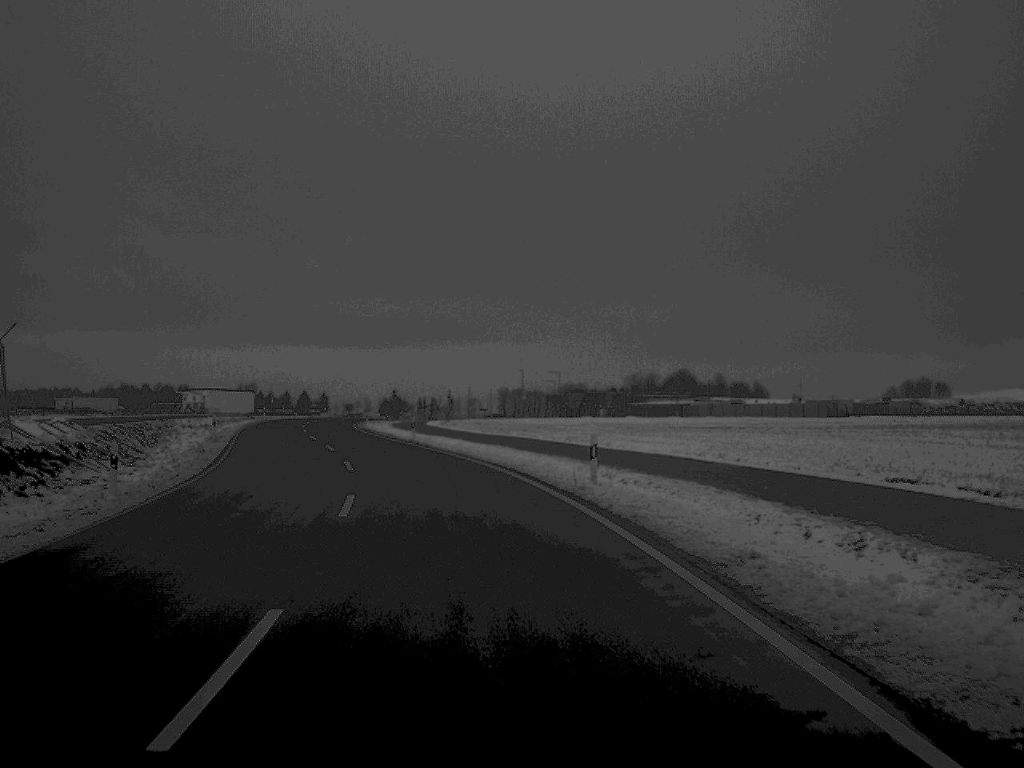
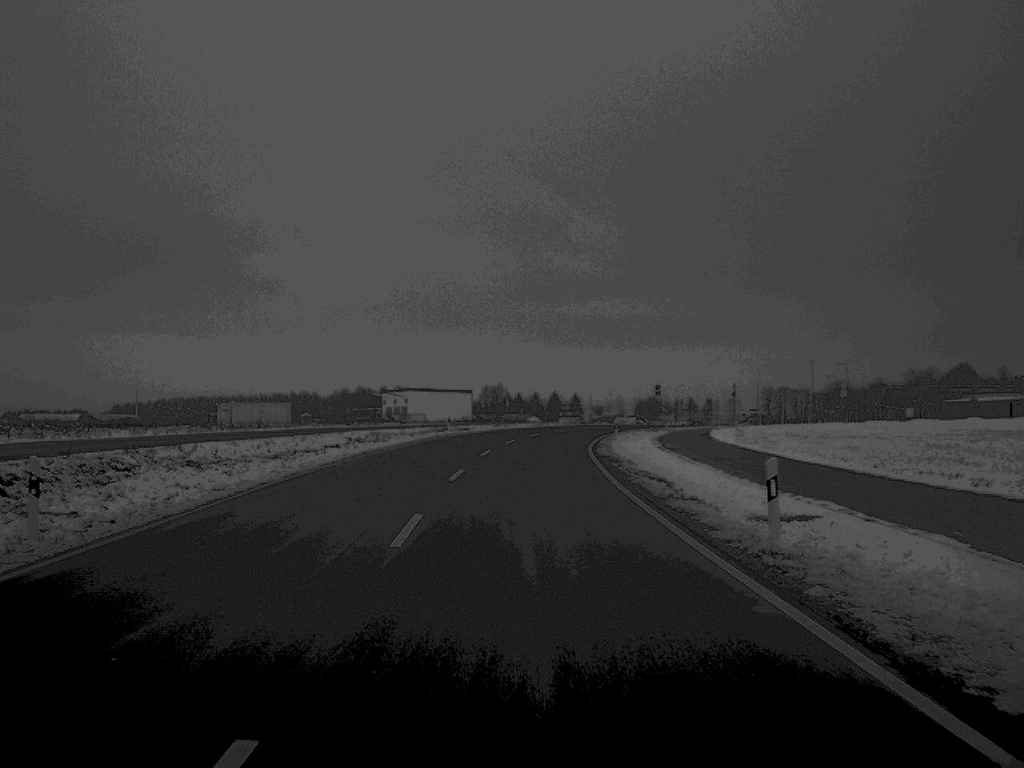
(-4.5, +39.7) m; -11°
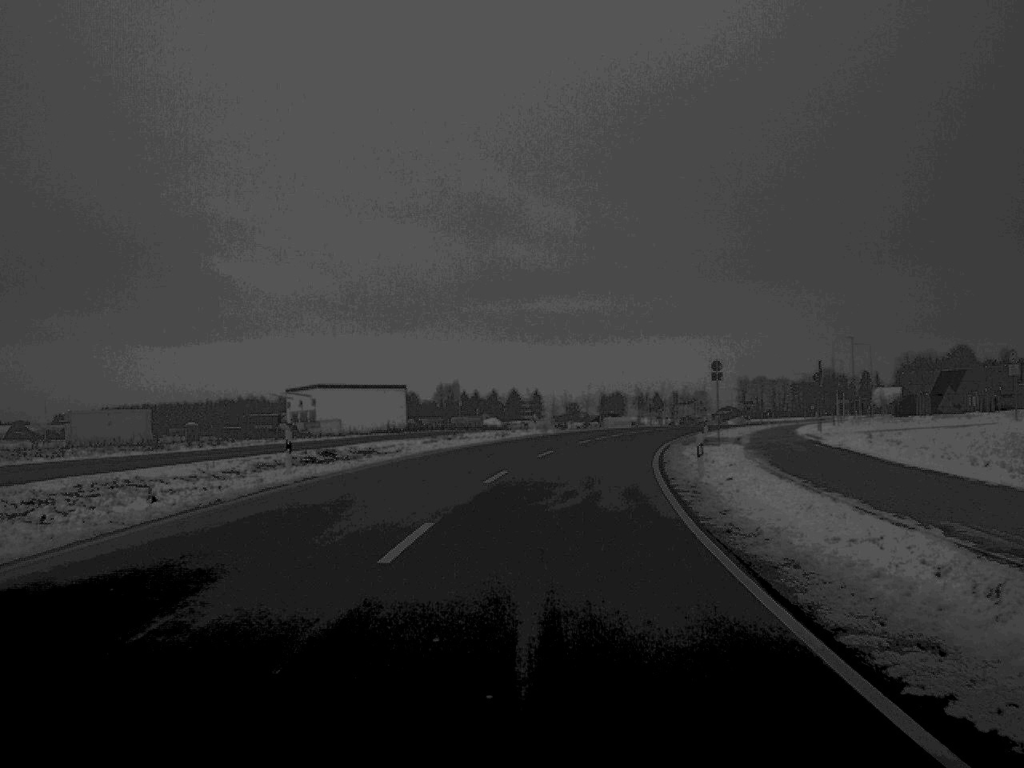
(+0.2, +37.7) m; +2°
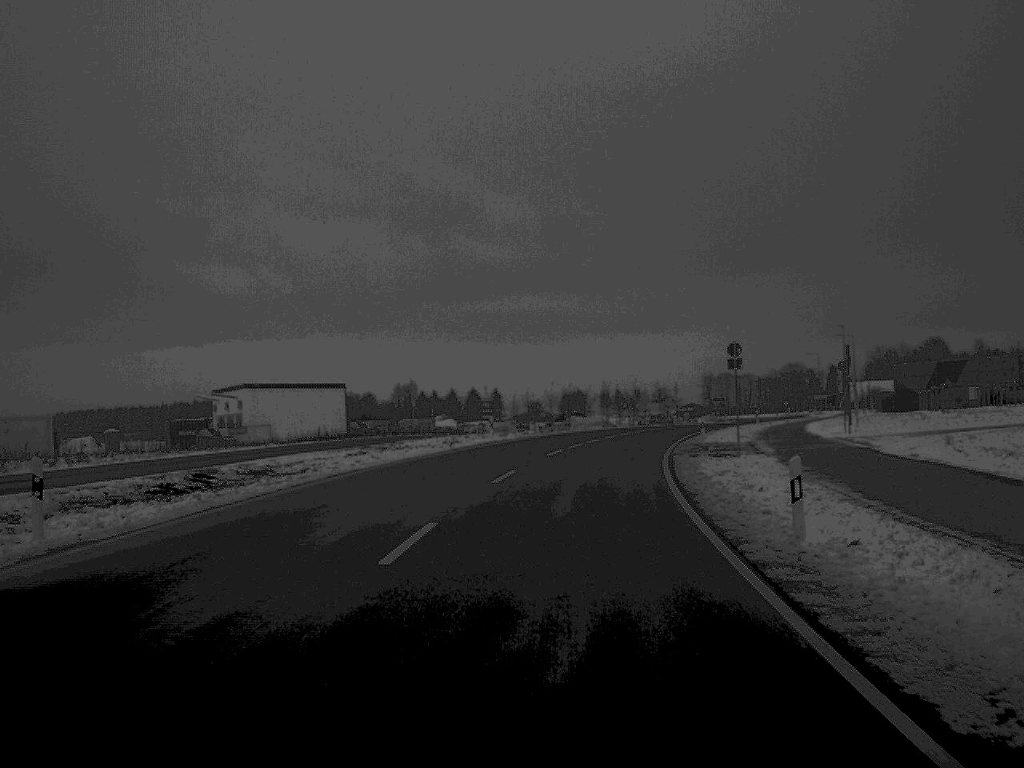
(+0.2, +12.1) m; +2°
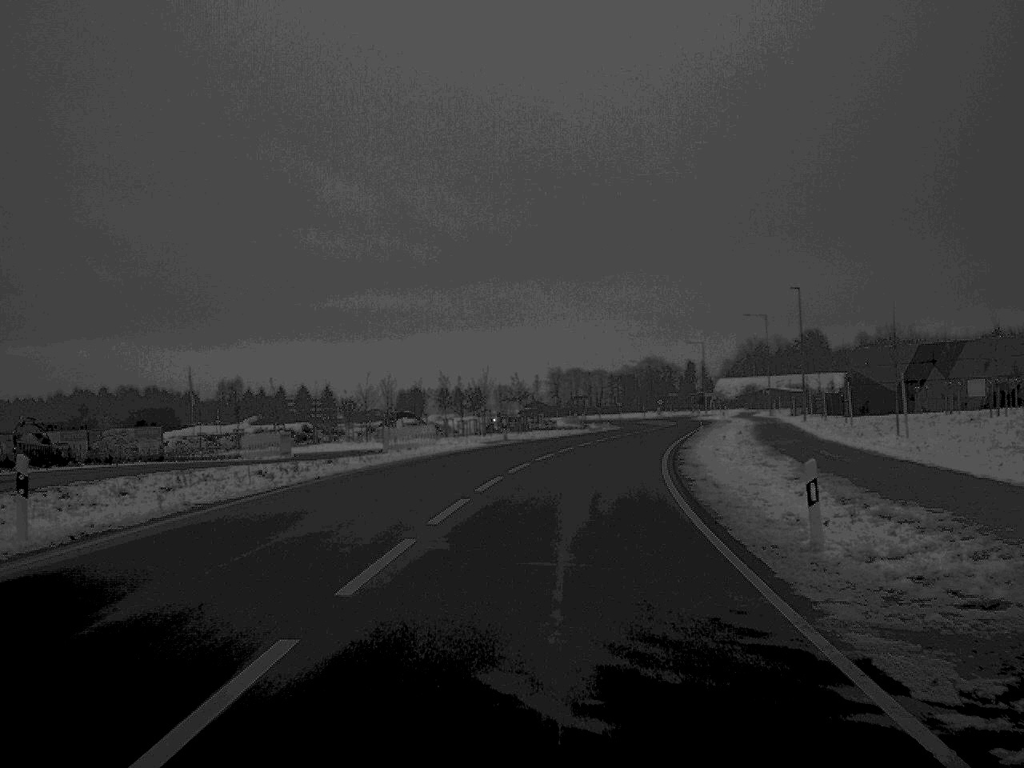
(+2.4, +38.3) m; +7°
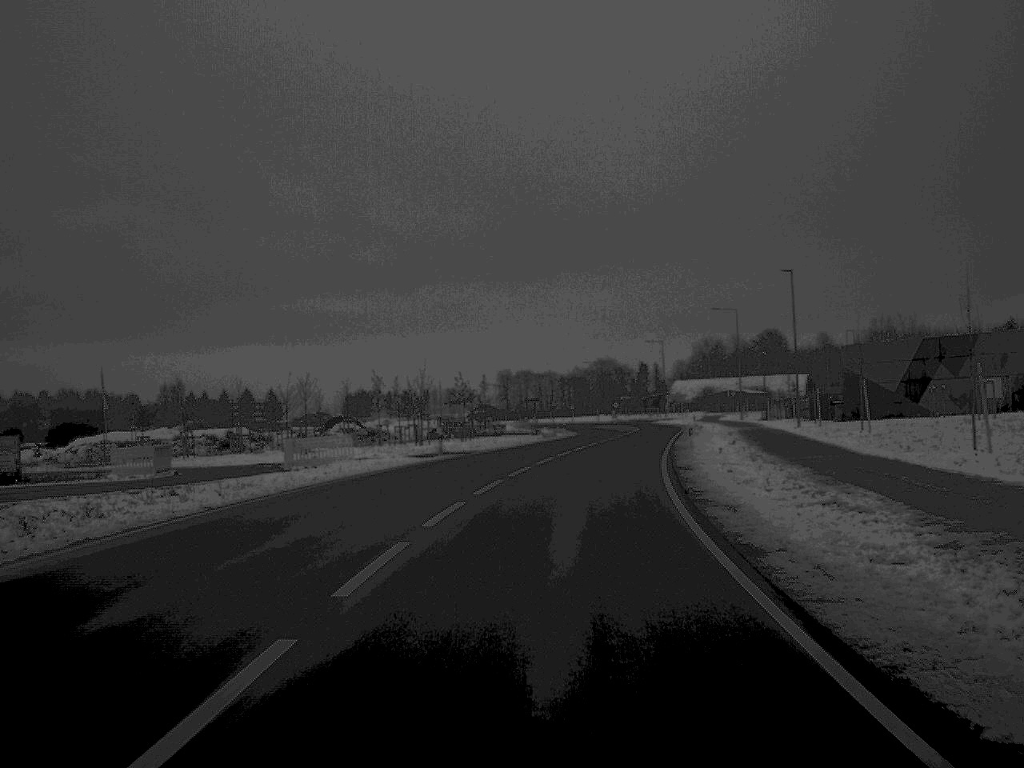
(+0.2, +11.8) m; +2°
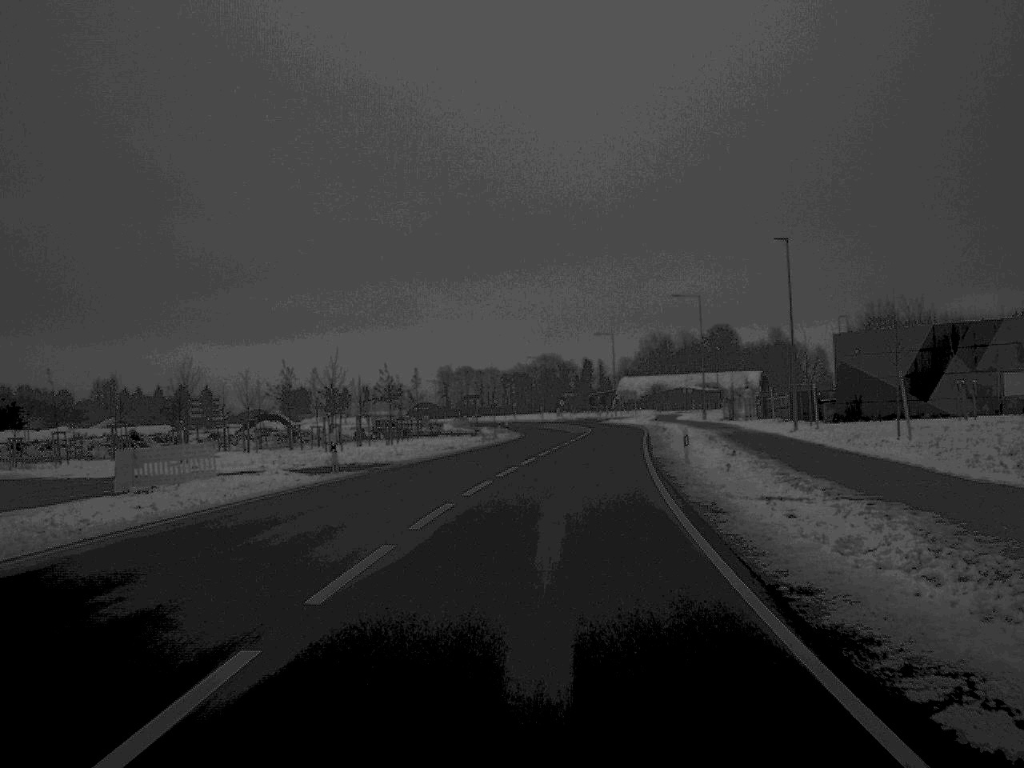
(+0.3, +12.4) m; +3°
